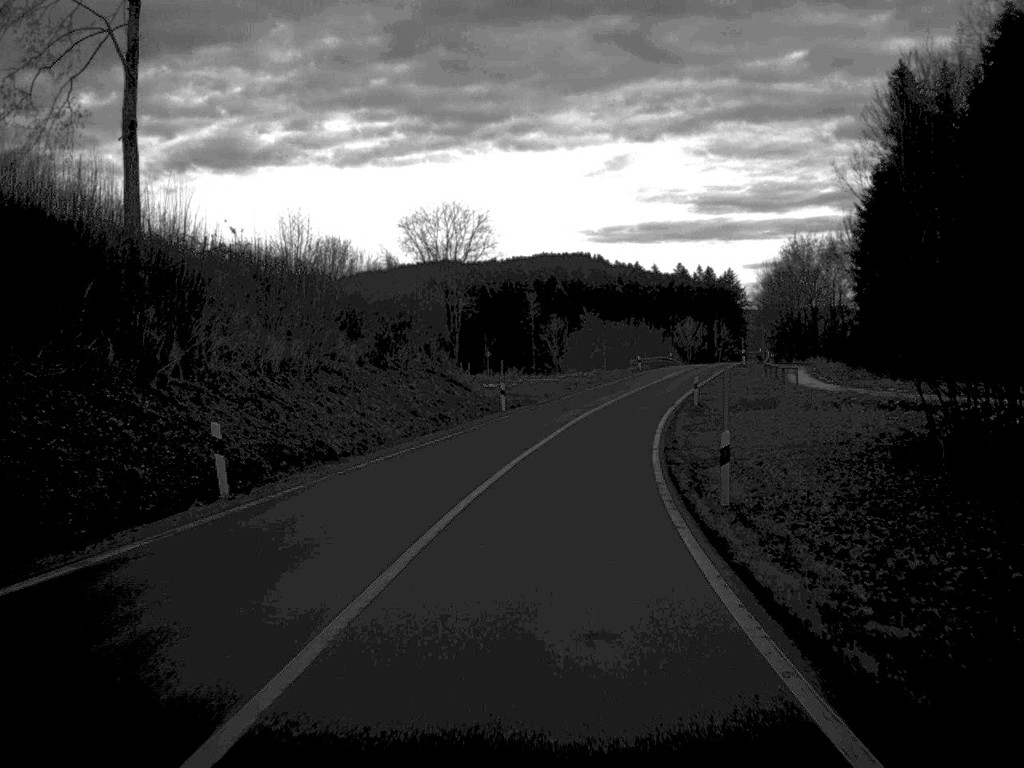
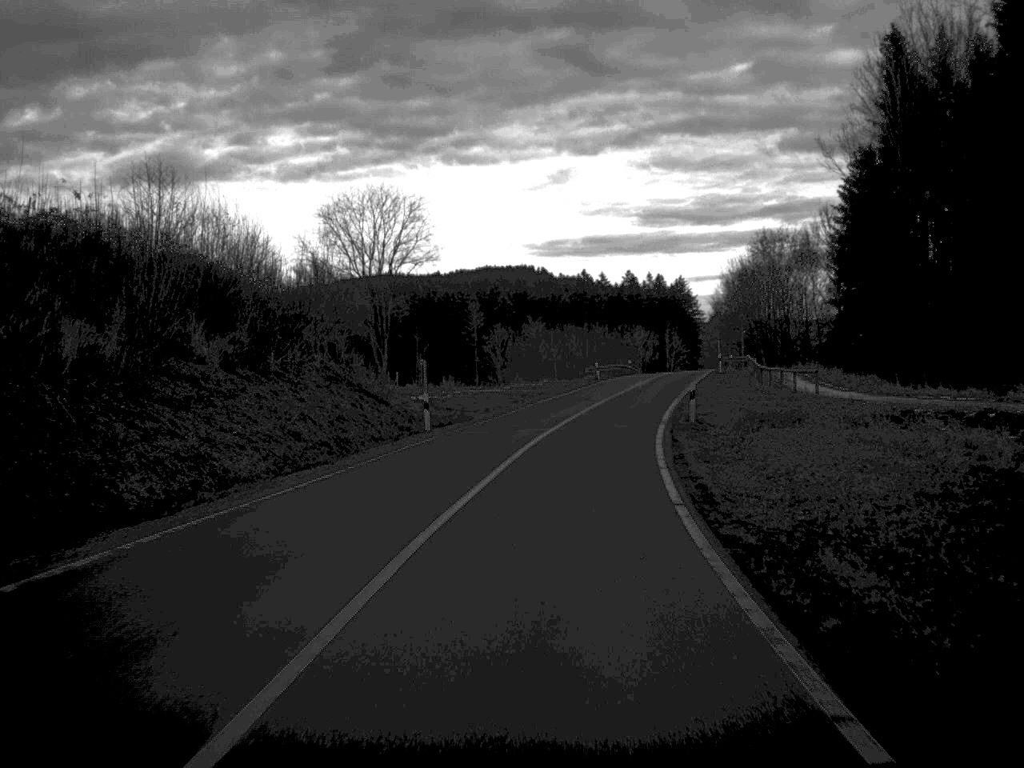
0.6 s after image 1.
(+0.3, +13.2) m; +2°
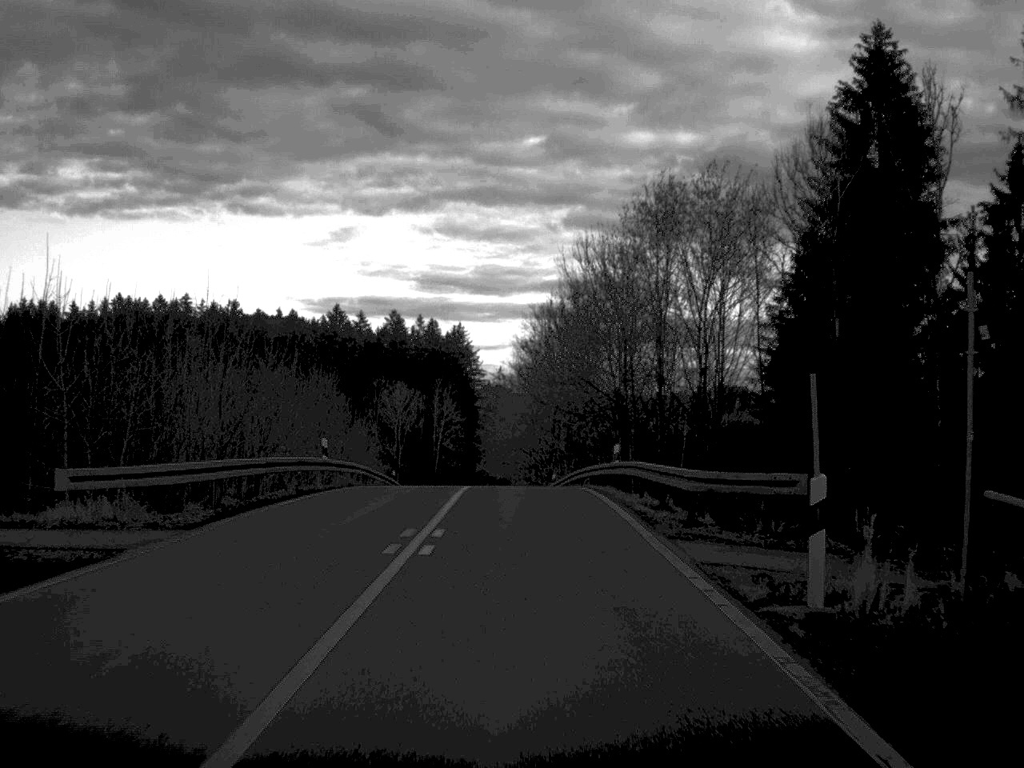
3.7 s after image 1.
(+7.1, +64.6) m; +10°
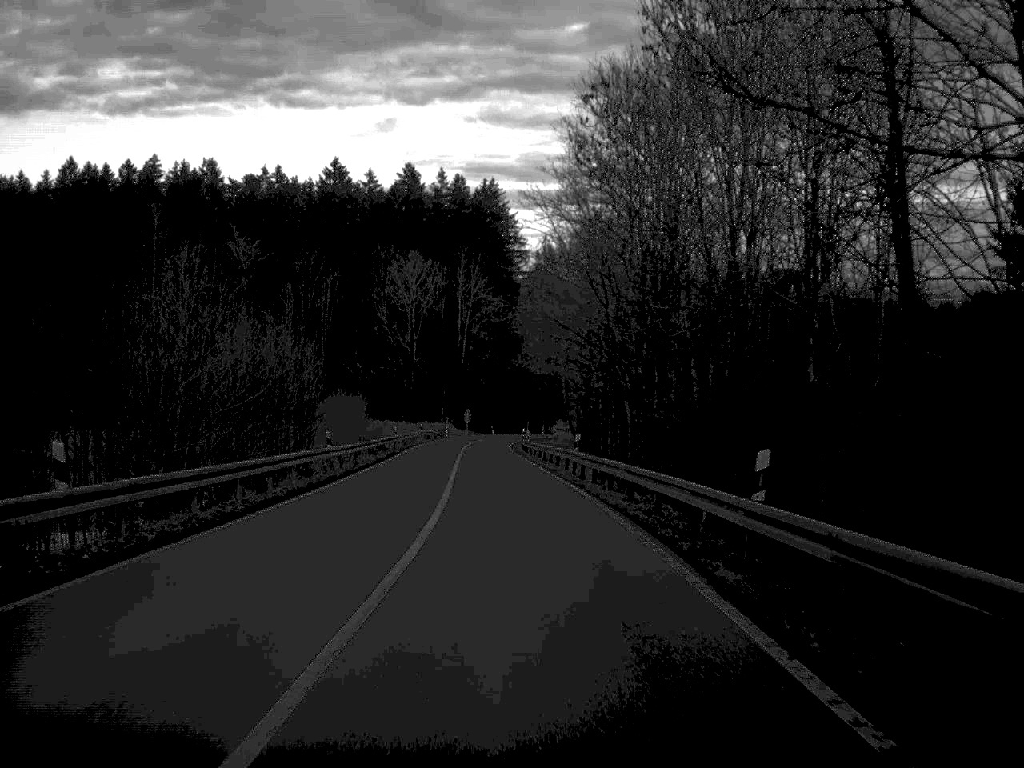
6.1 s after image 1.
(-0.7, +48.5) m; -2°
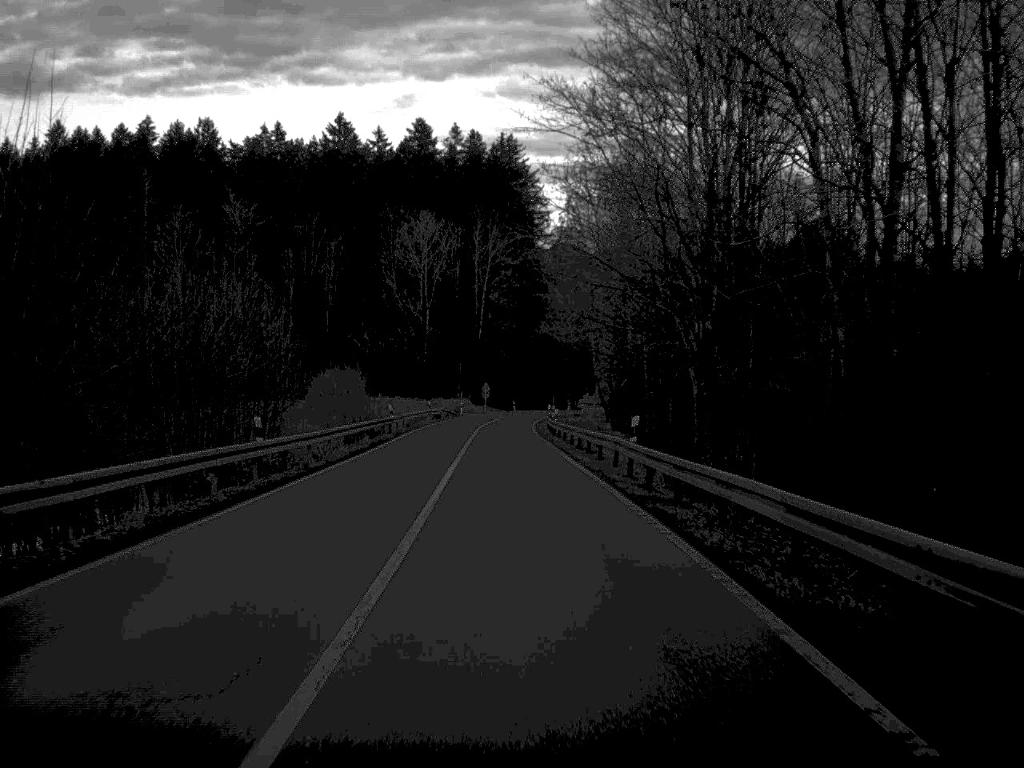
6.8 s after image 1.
(-0.1, +14.1) m; -1°
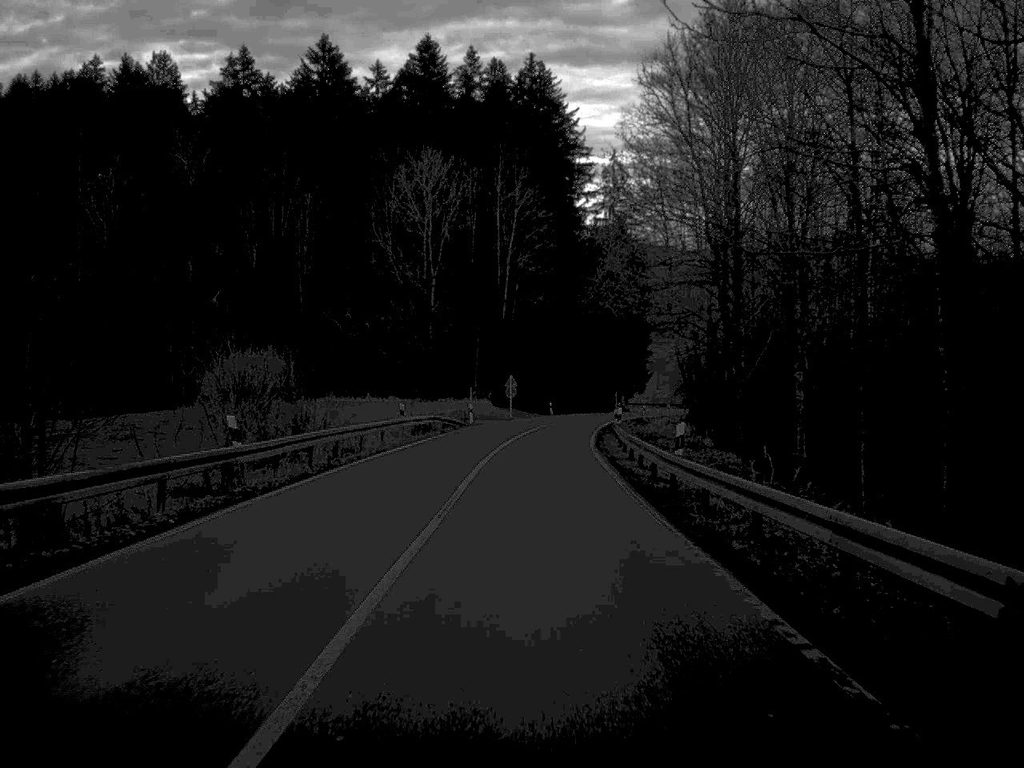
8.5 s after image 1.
(-0.6, +37.0) m; -1°
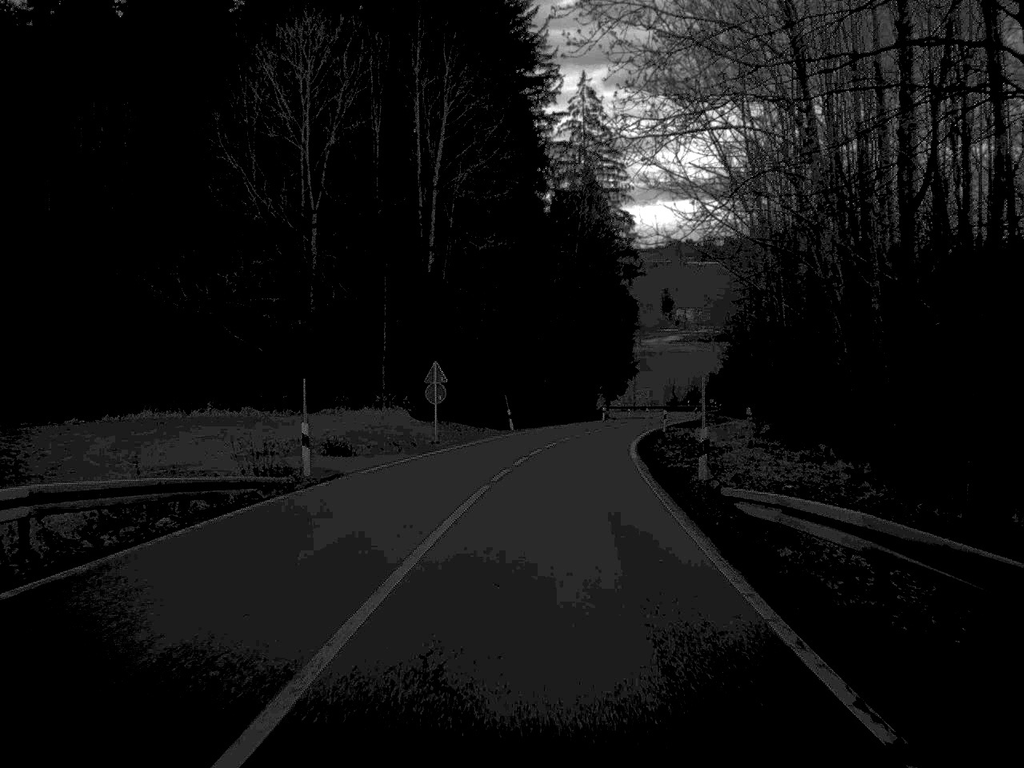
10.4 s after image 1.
(+0.5, +40.7) m; +2°
